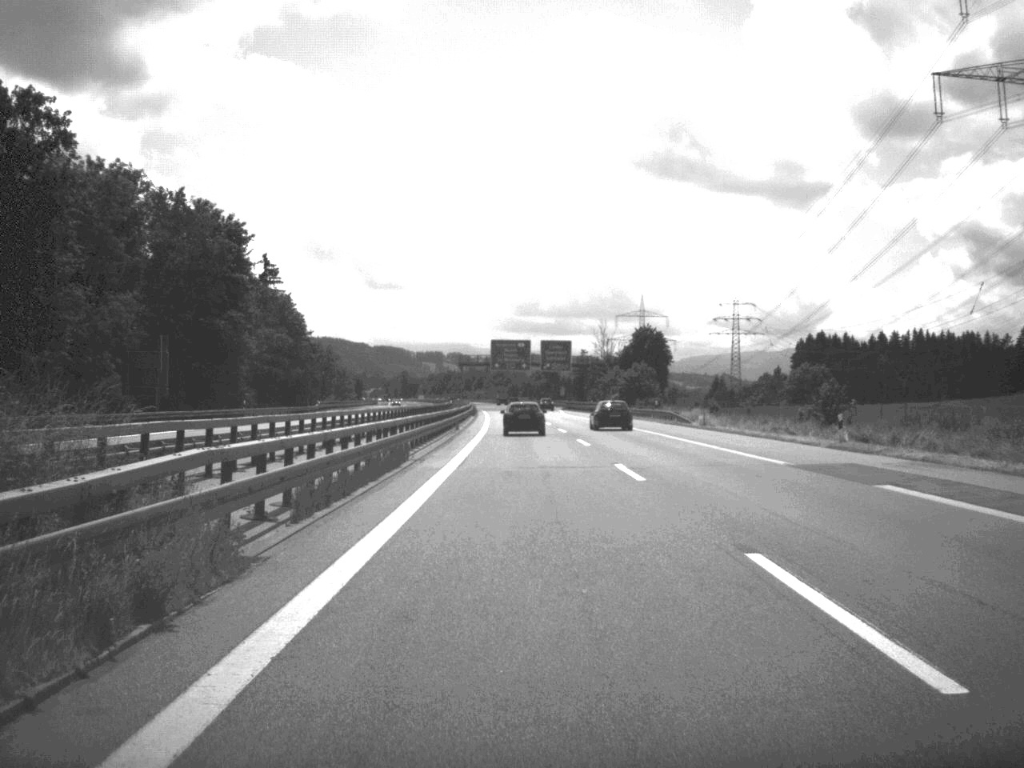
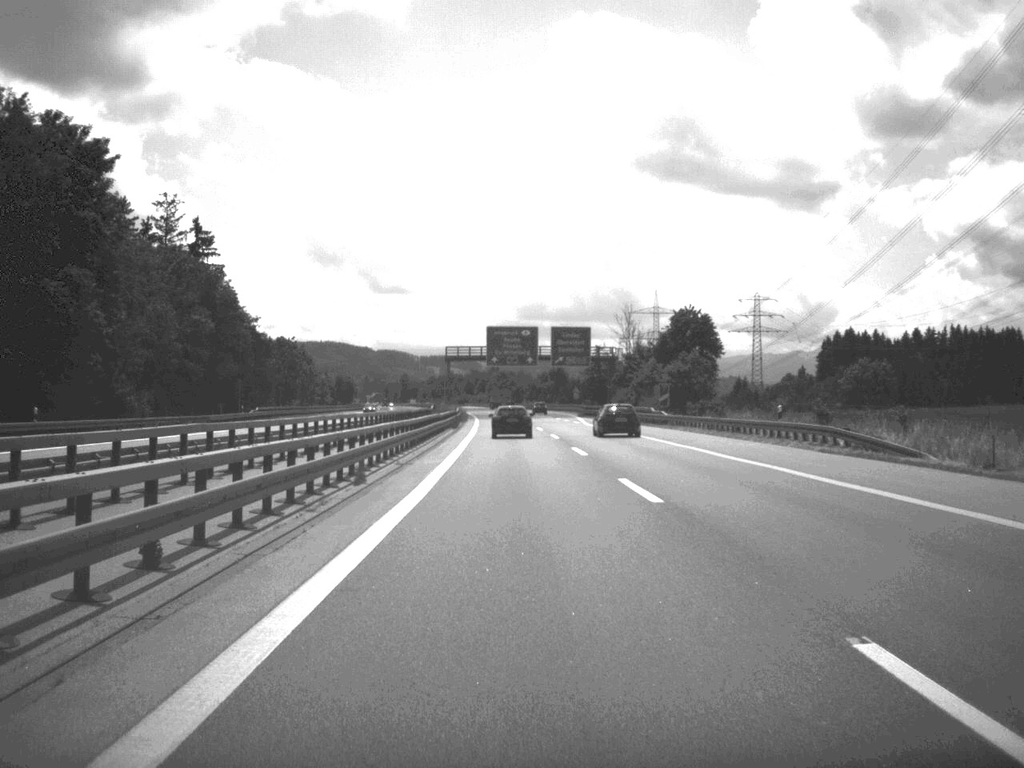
(-0.1, +39.9) m; 0°
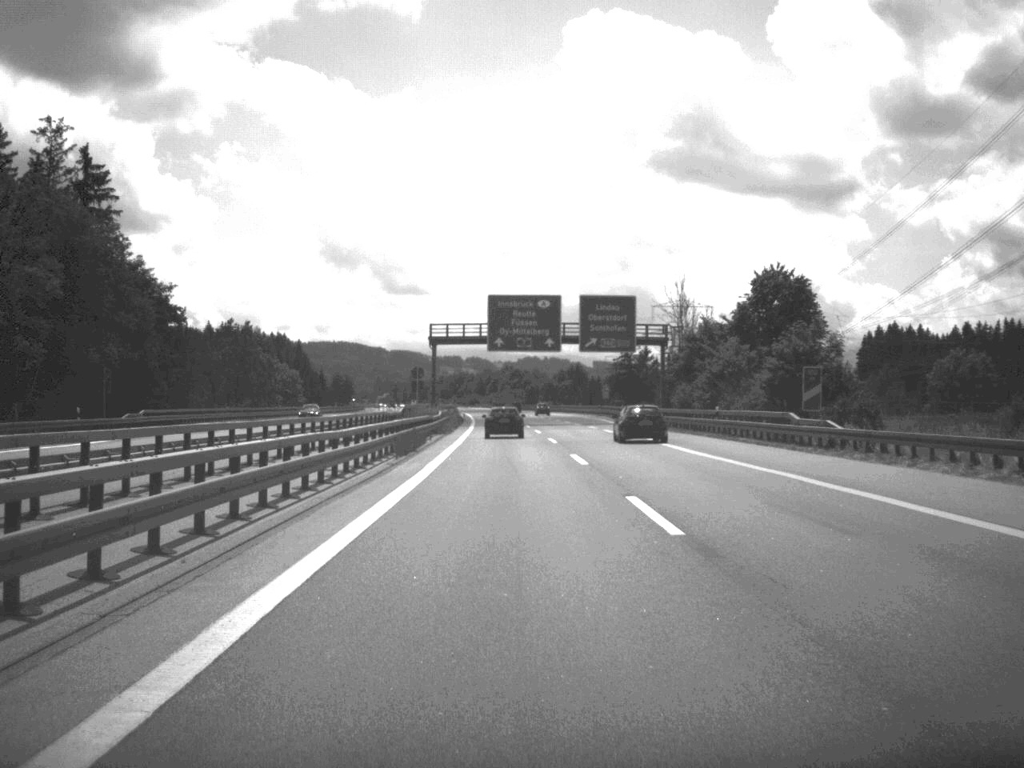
(-0.2, +40.2) m; -1°
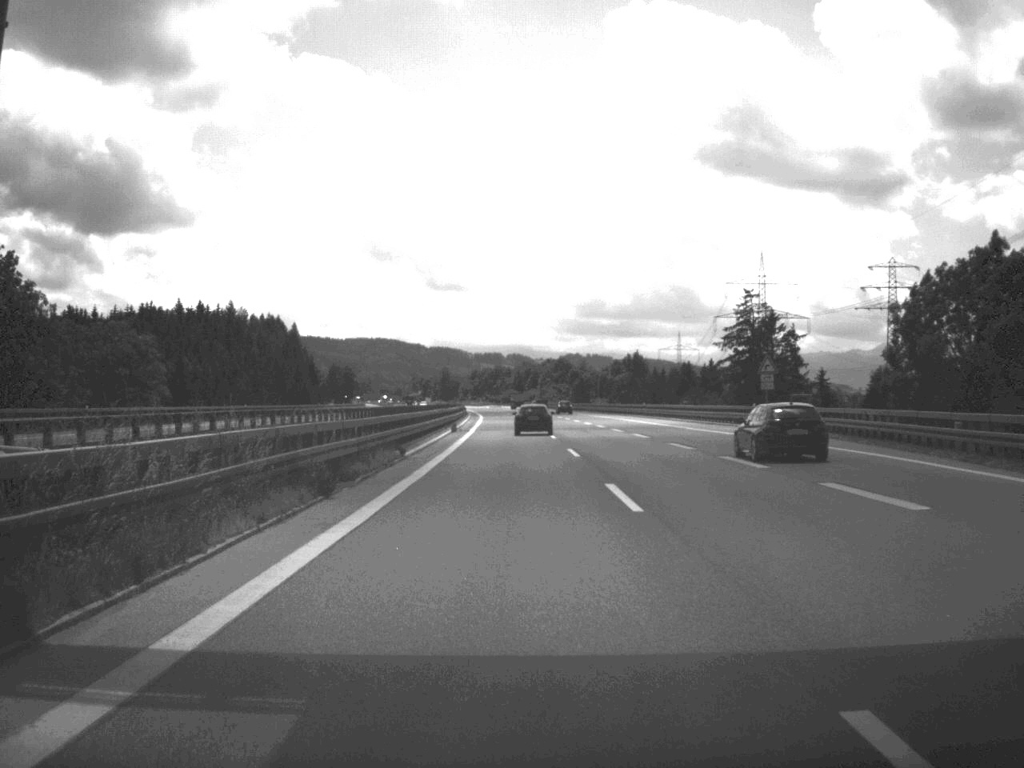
(-1.5, +85.1) m; -2°
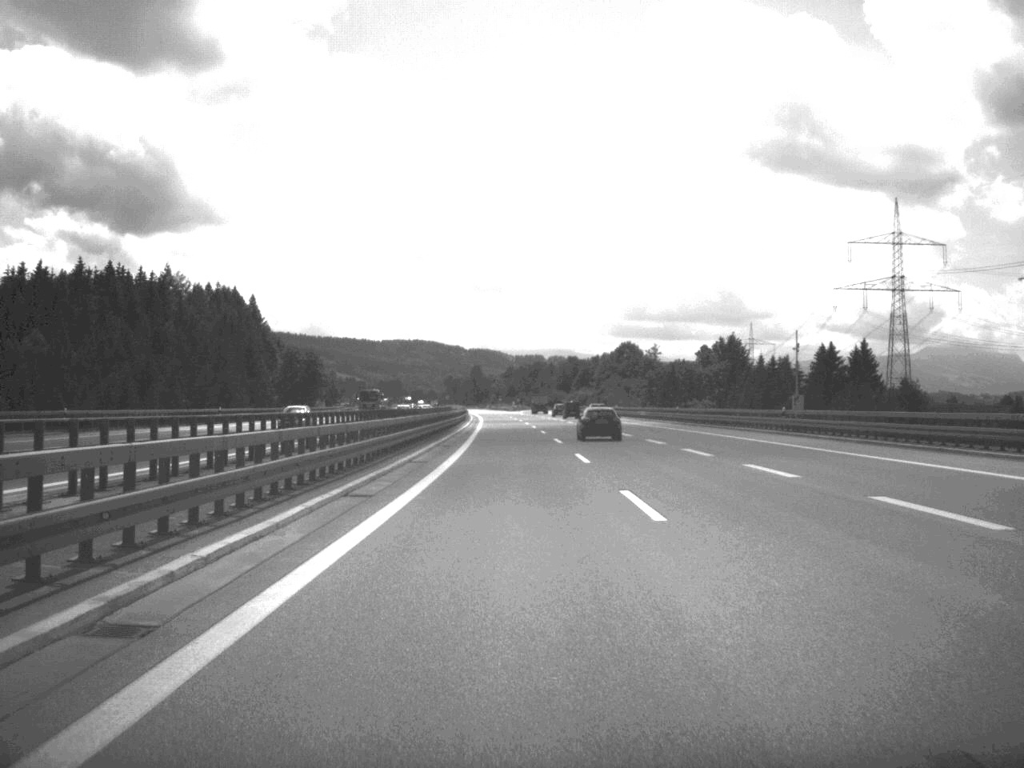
(-2.0, +108.3) m; -2°
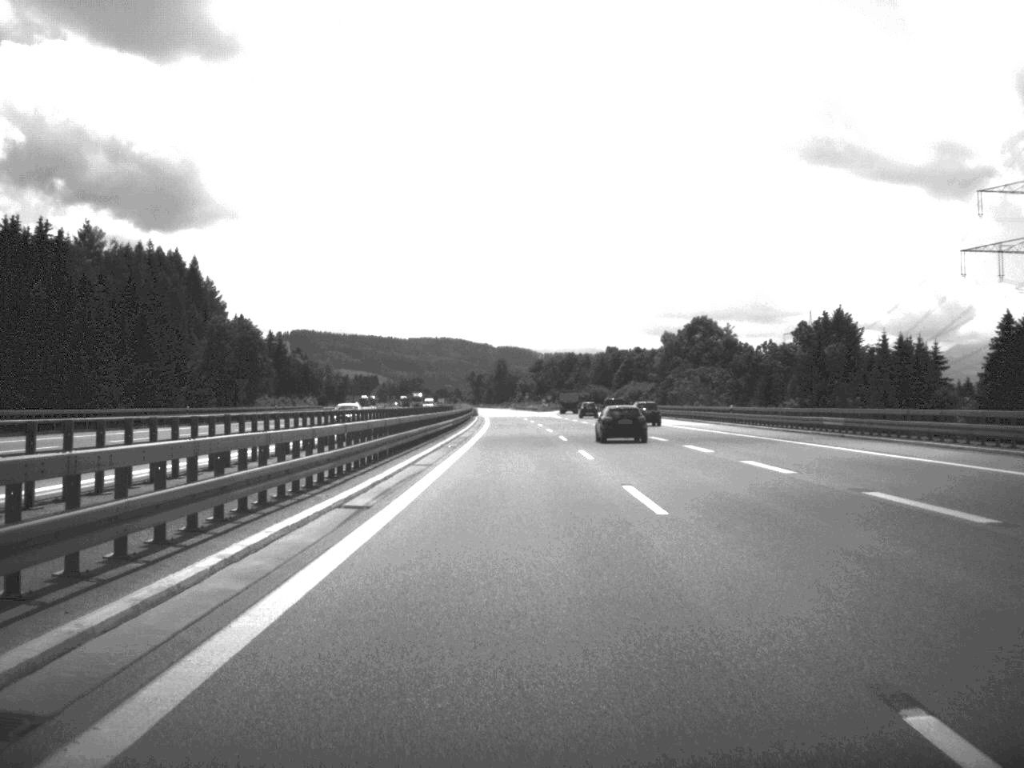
(-0.9, +69.5) m; -1°
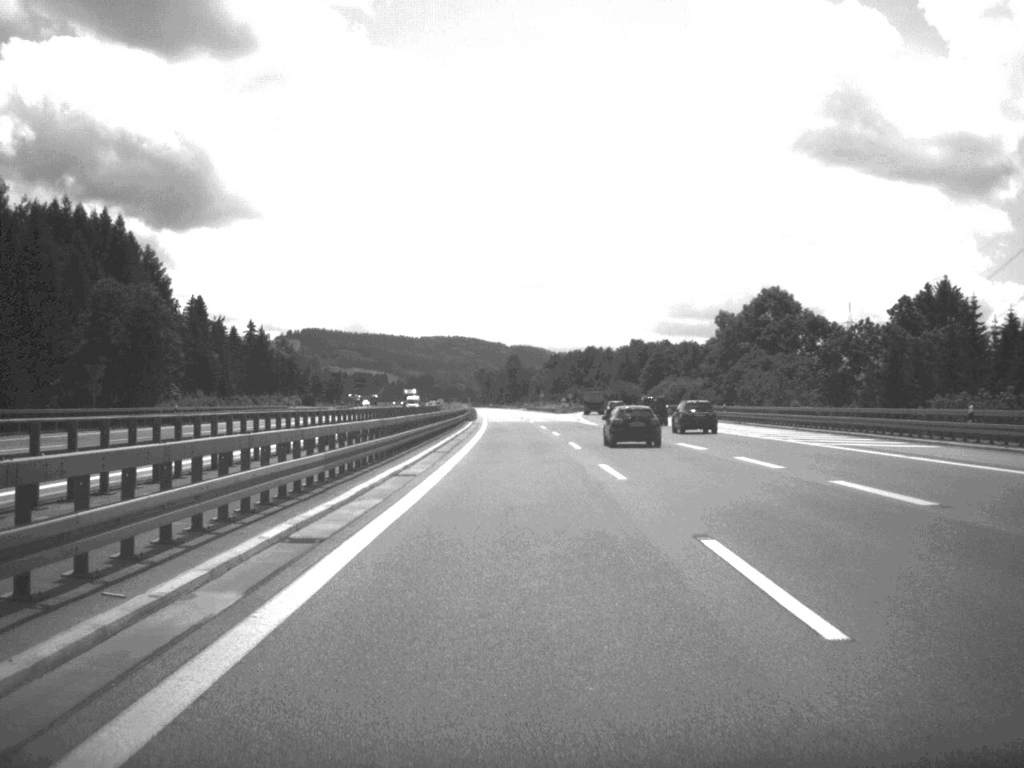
(-0.3, +44.9) m; -1°
